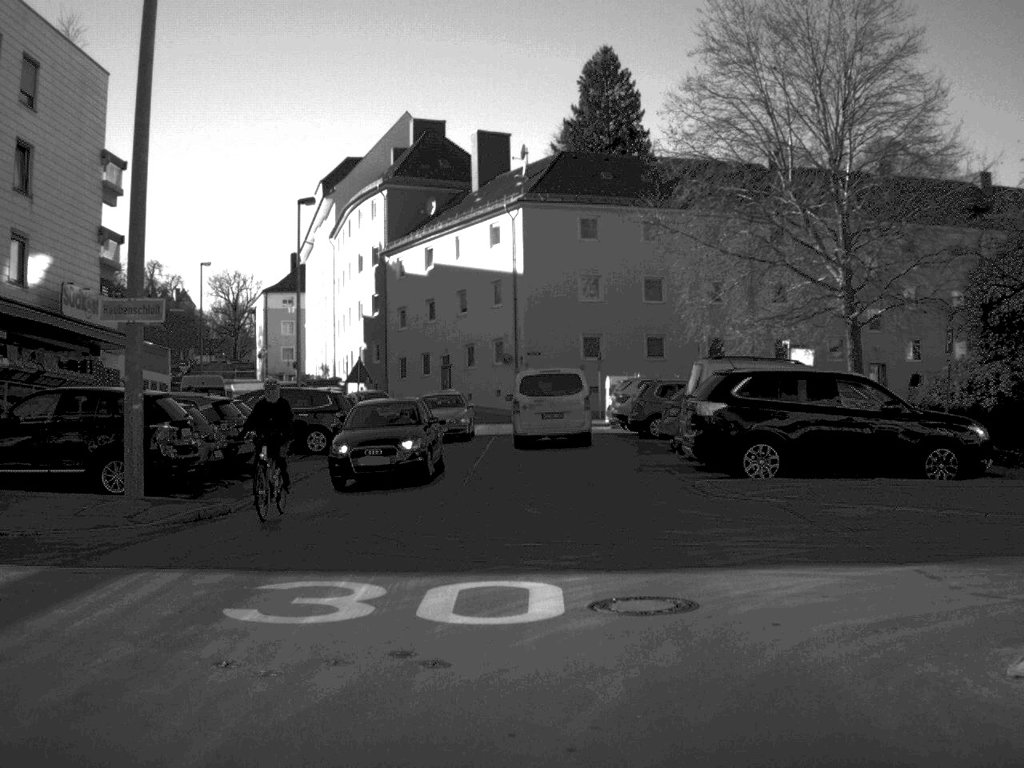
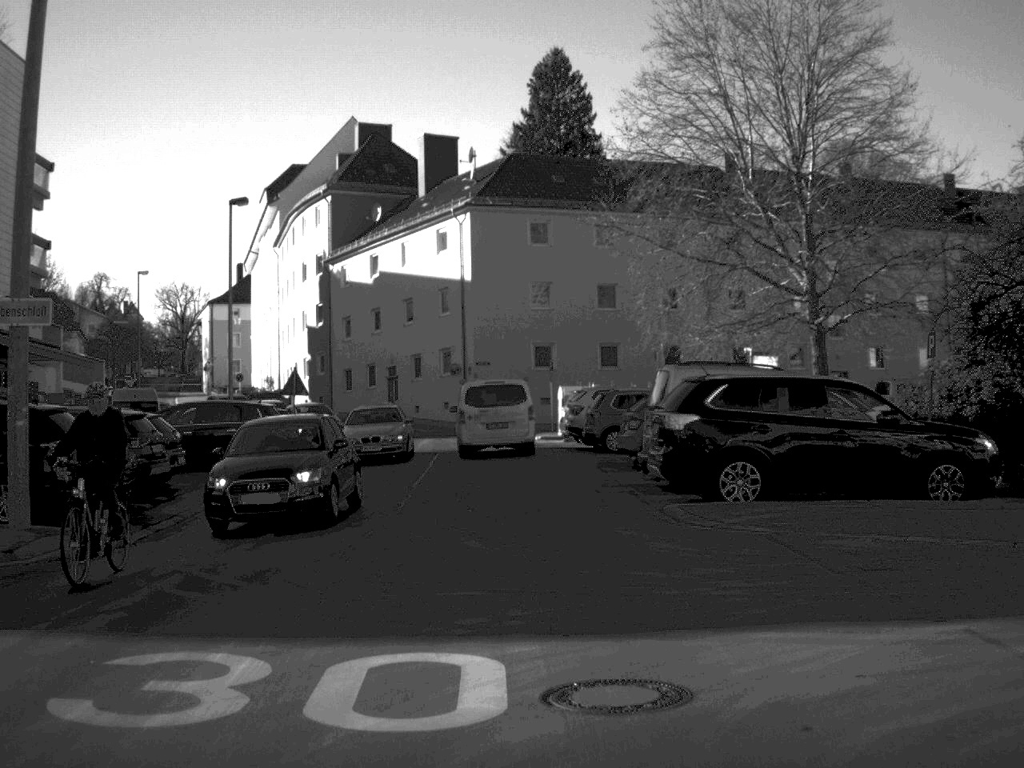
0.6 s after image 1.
(0.0, +2.4) m; +2°
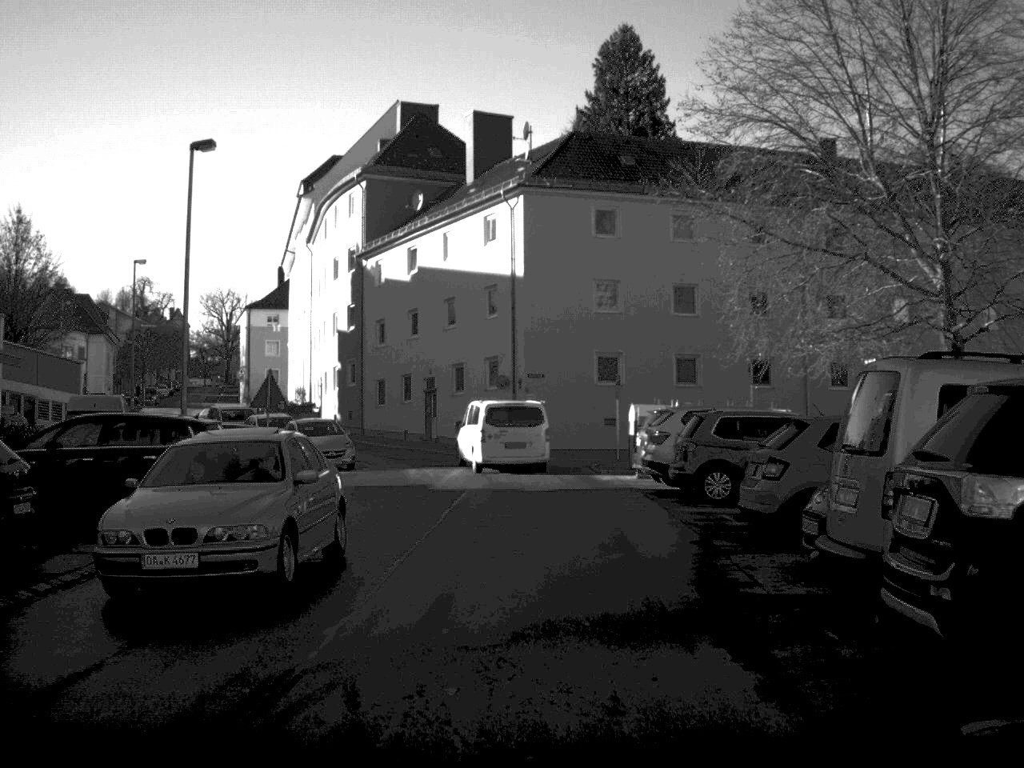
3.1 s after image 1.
(0.0, +9.9) m; -3°
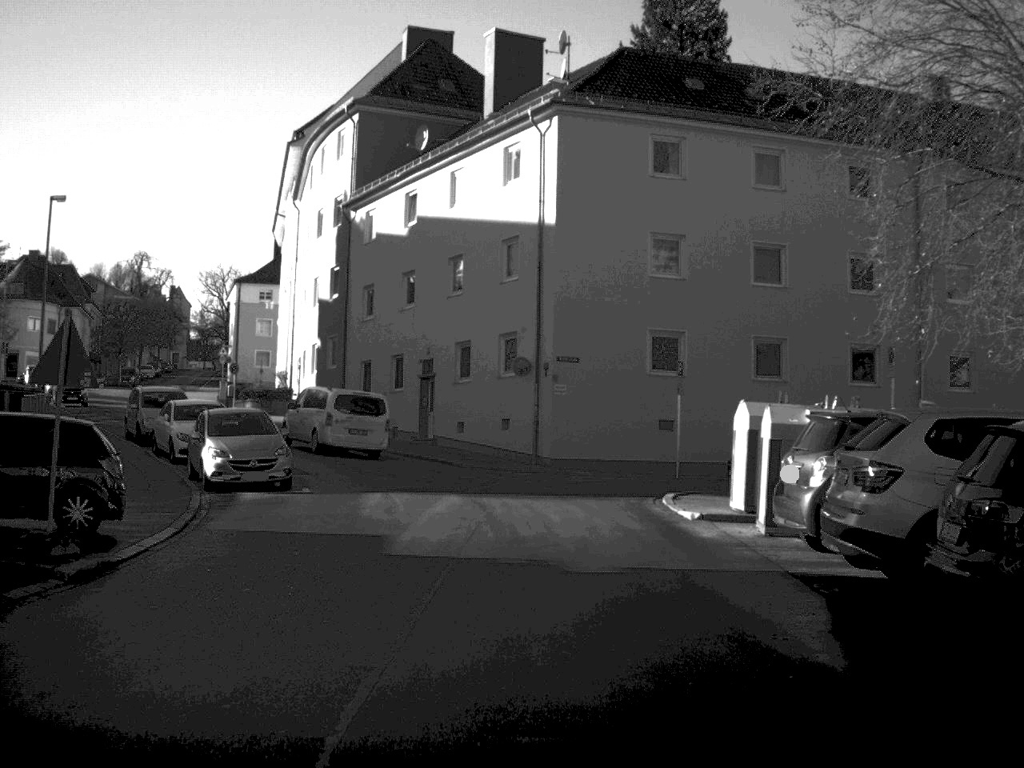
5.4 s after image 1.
(-0.3, +13.3) m; -1°
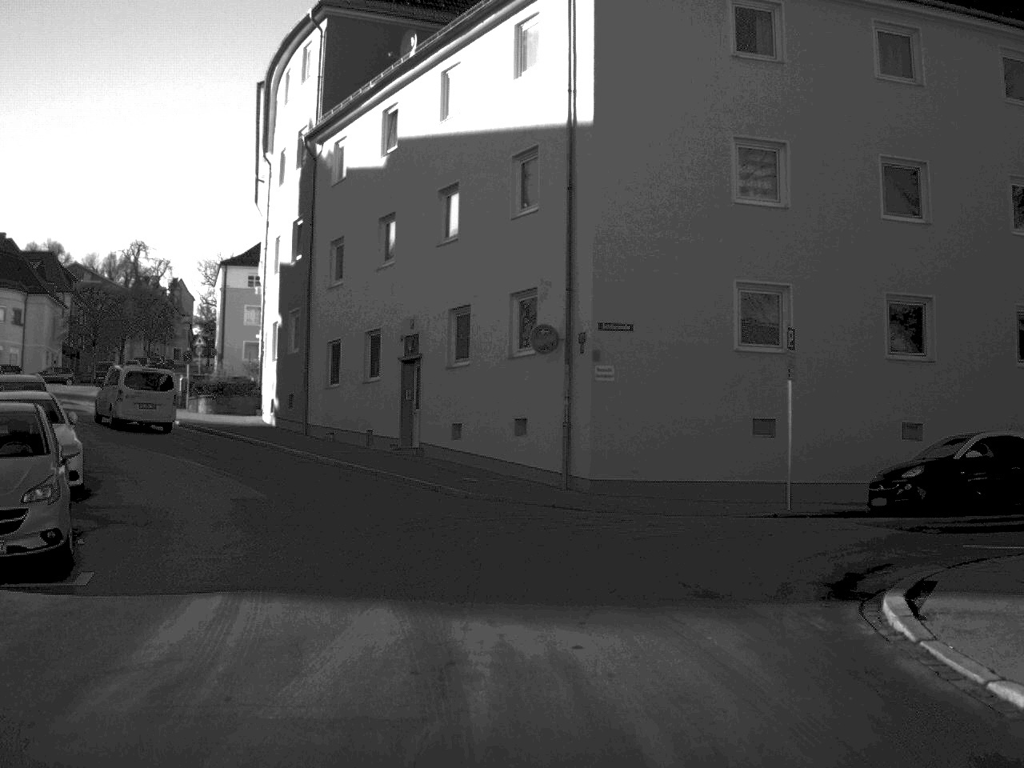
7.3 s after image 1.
(0.0, +12.8) m; -1°
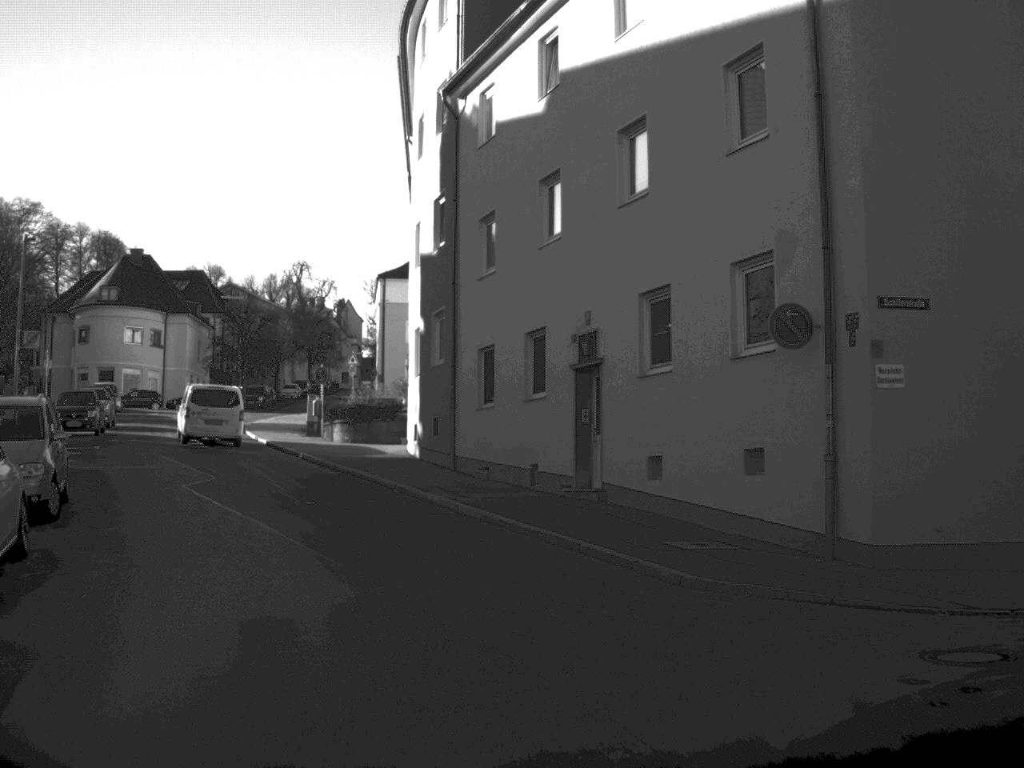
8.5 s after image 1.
(-0.5, +8.7) m; -8°
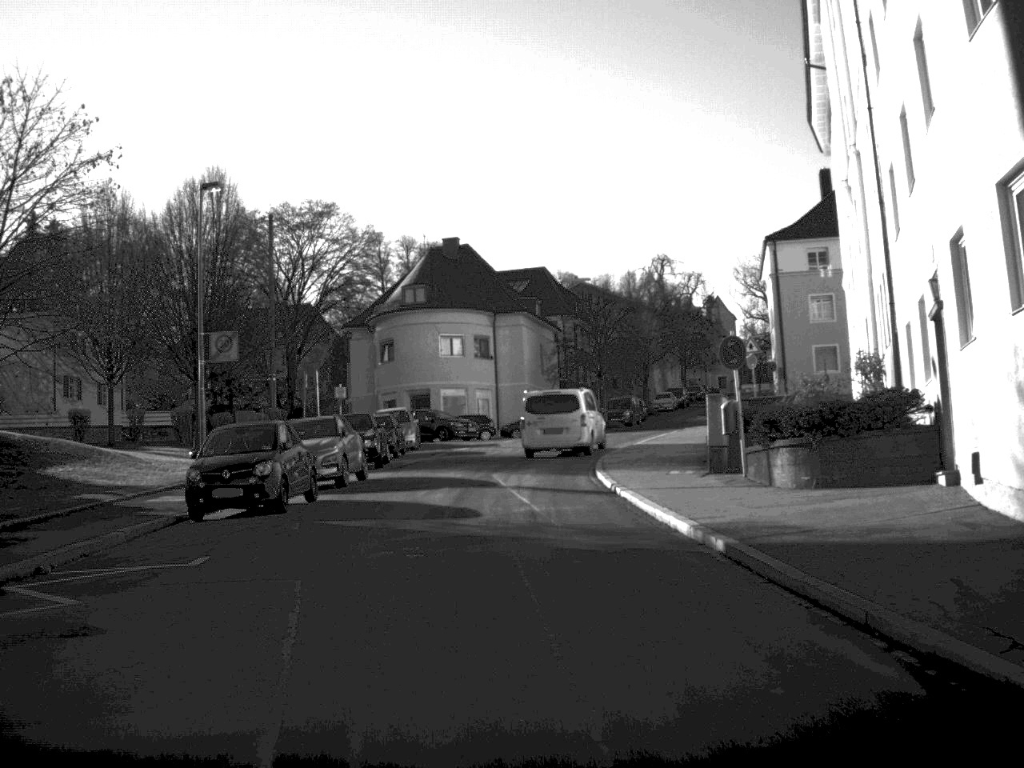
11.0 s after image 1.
(-3.9, +22.0) m; -16°
